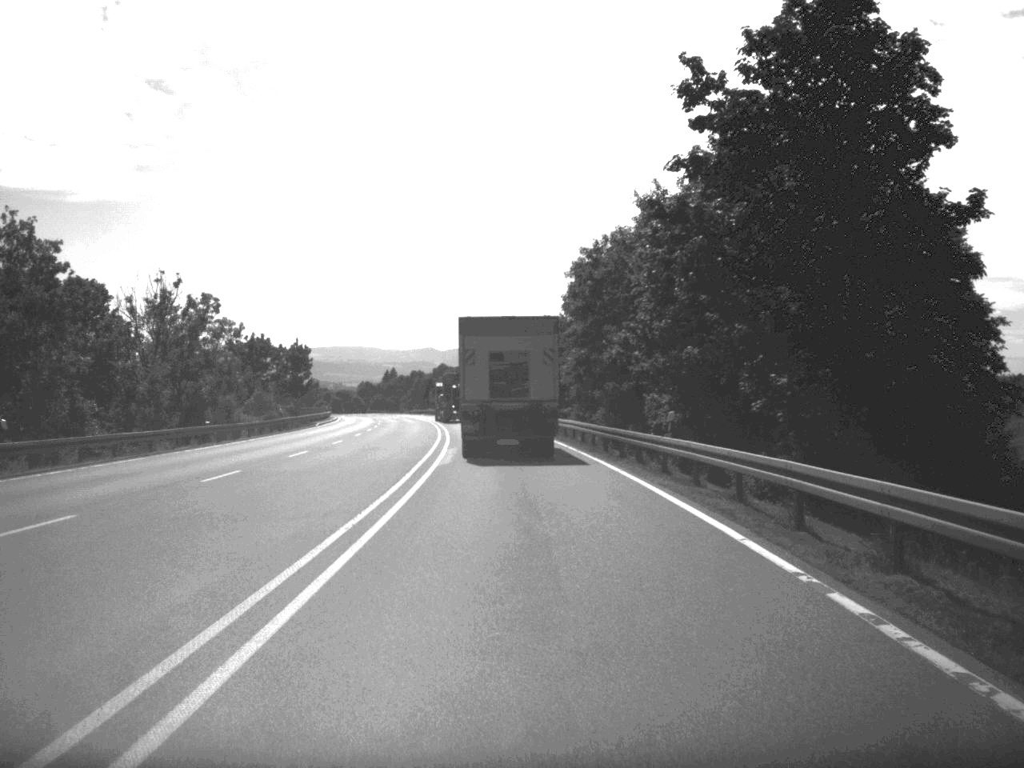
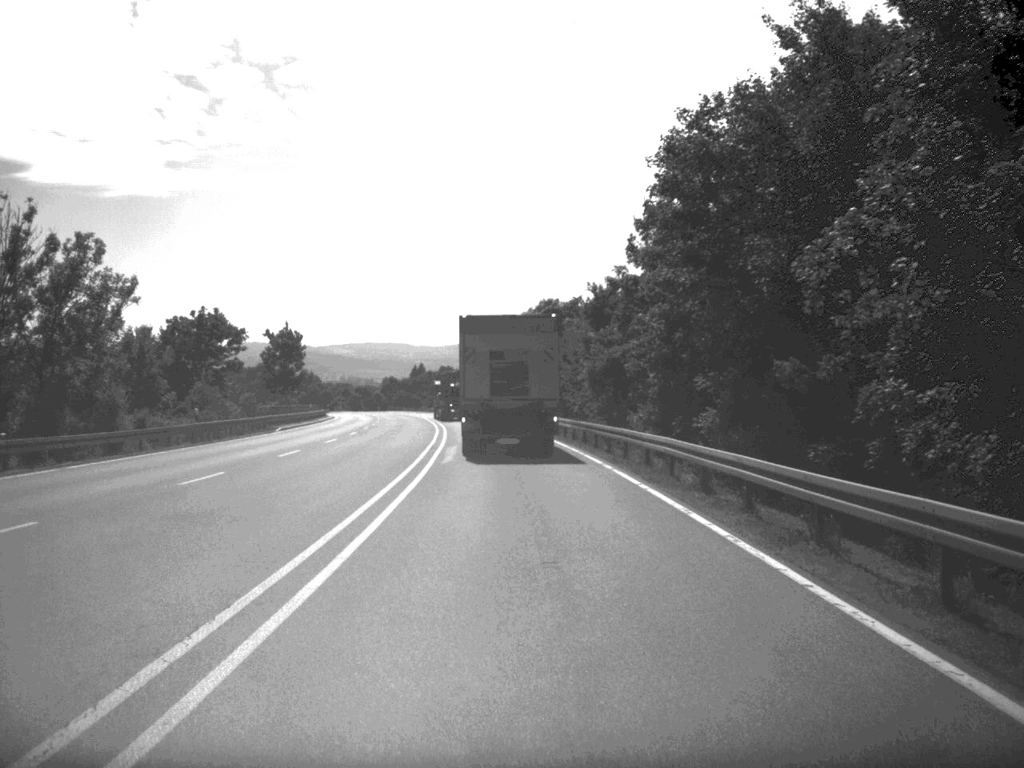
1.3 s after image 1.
(-0.3, +25.2) m; -2°
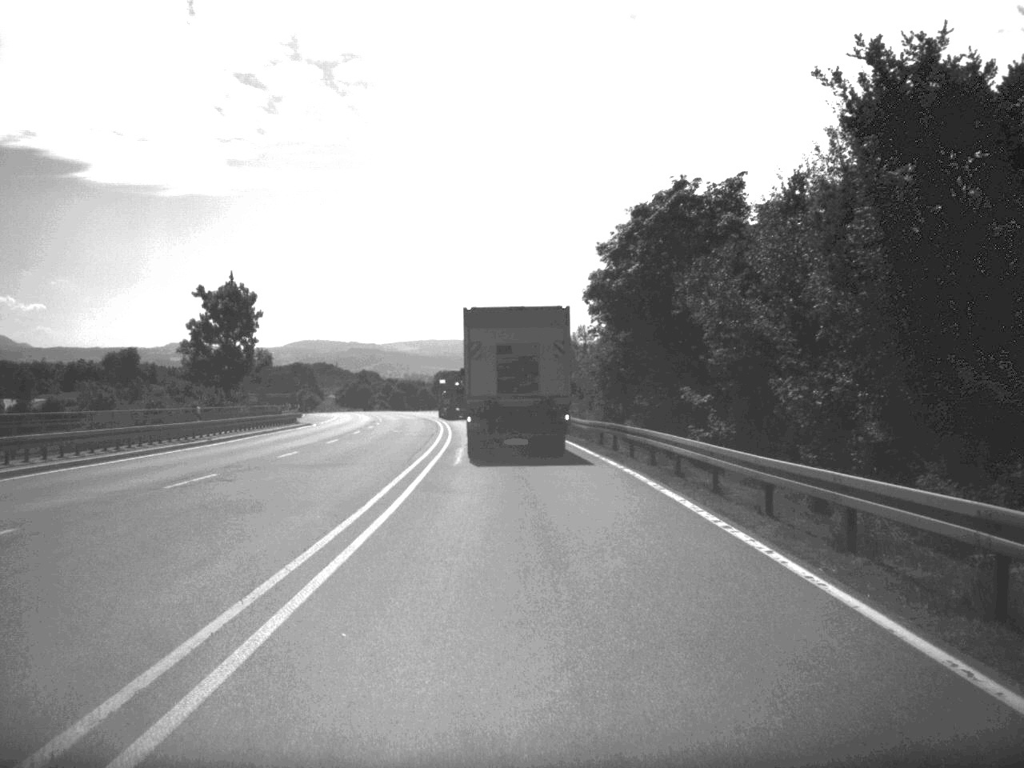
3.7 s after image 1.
(-1.4, +48.1) m; -3°
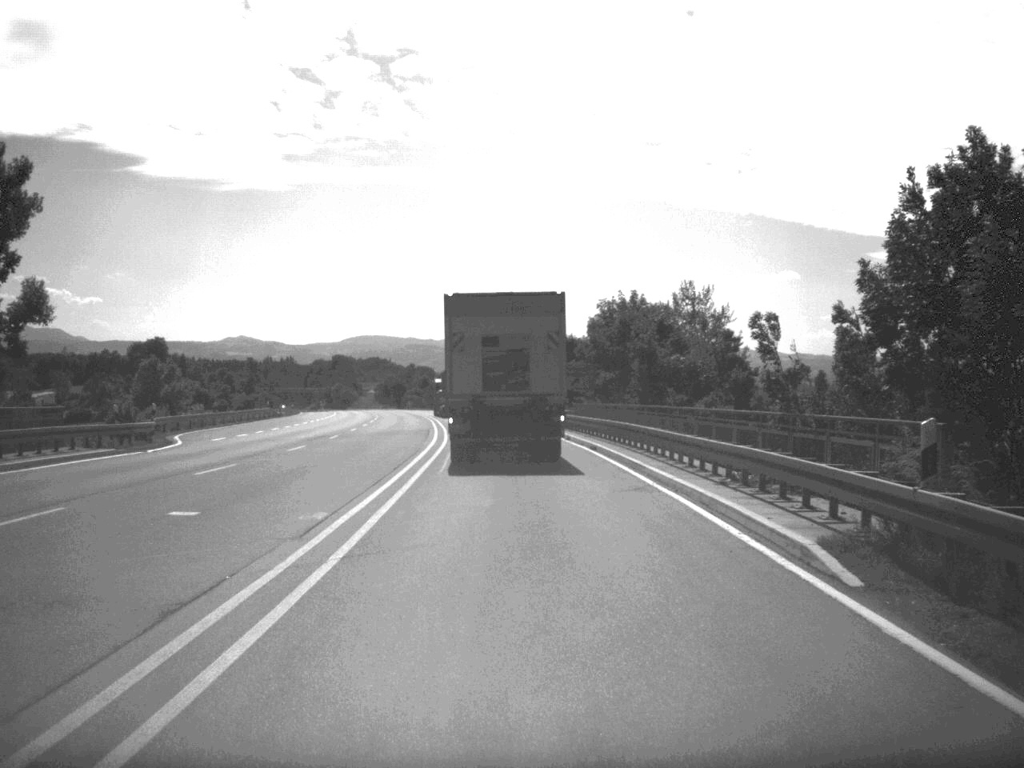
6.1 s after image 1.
(-1.1, +45.4) m; -3°
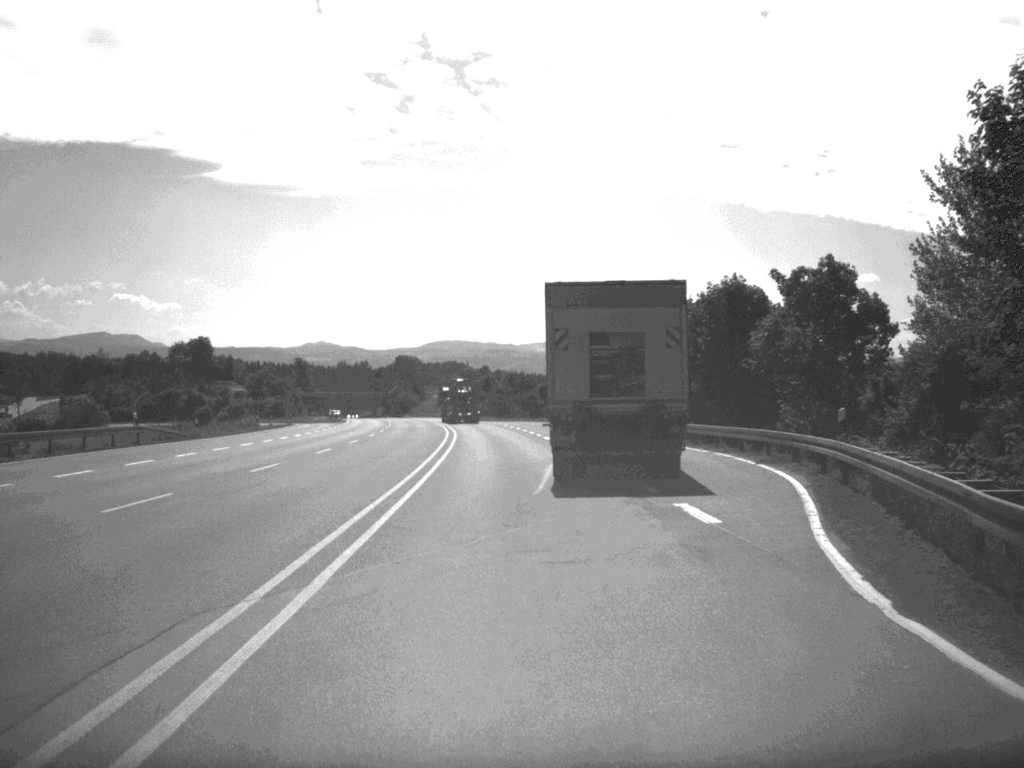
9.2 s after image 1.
(-1.7, +53.5) m; -4°
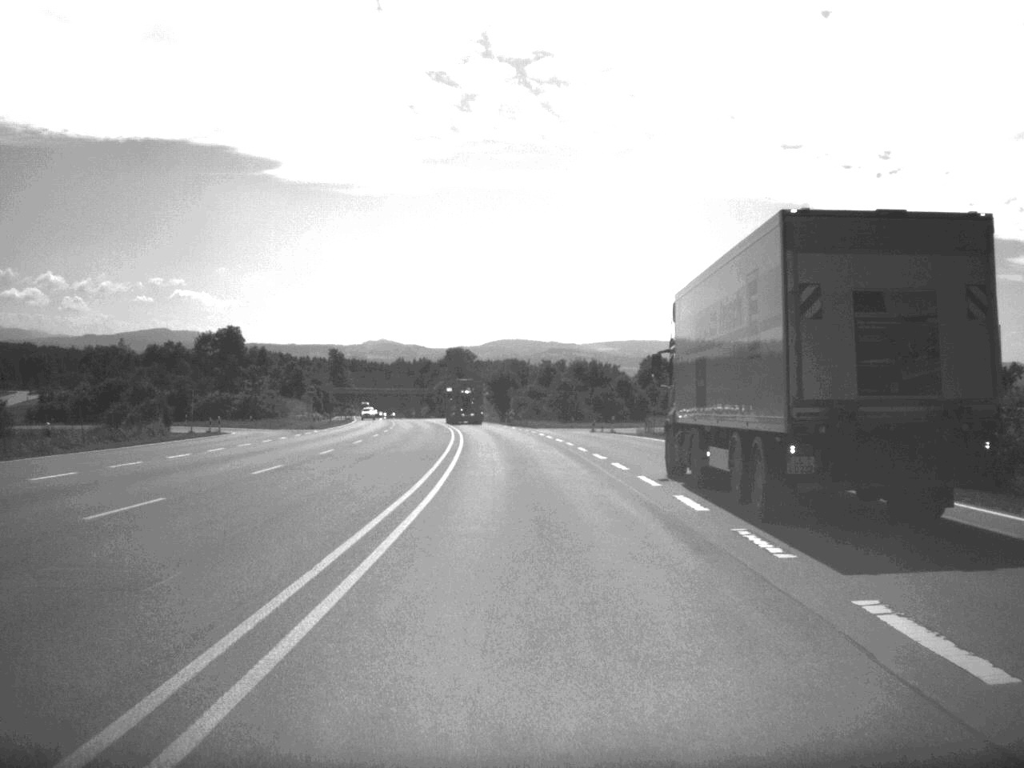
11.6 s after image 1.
(-1.3, +49.2) m; -3°
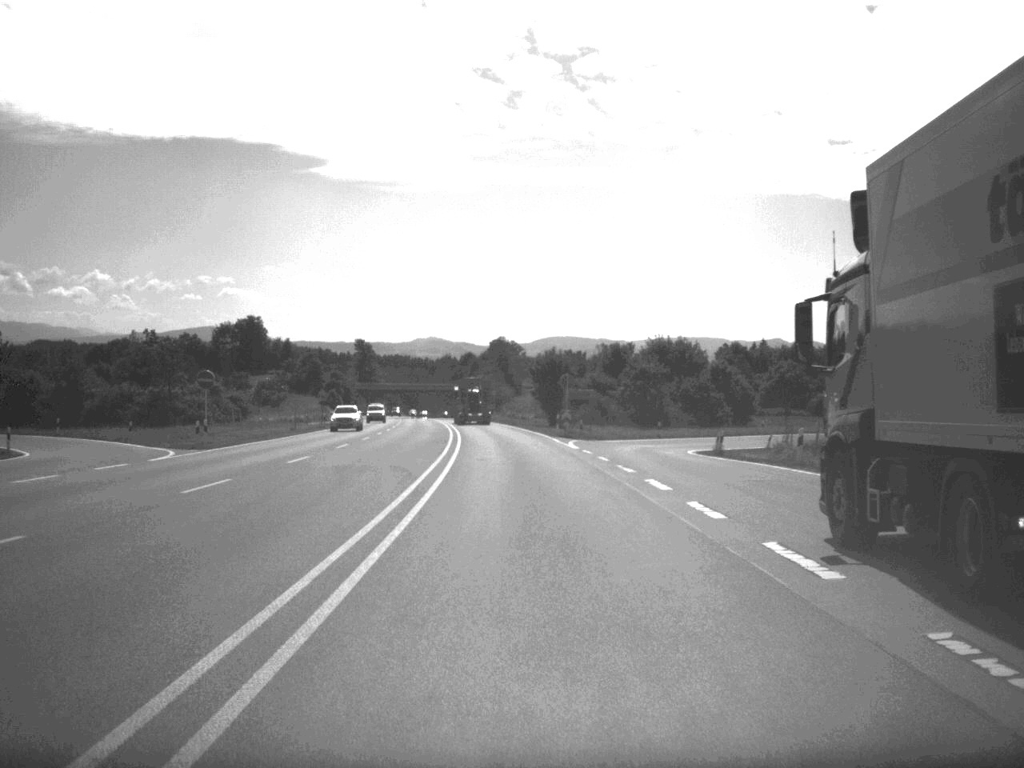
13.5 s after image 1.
(-0.7, +42.0) m; -2°
